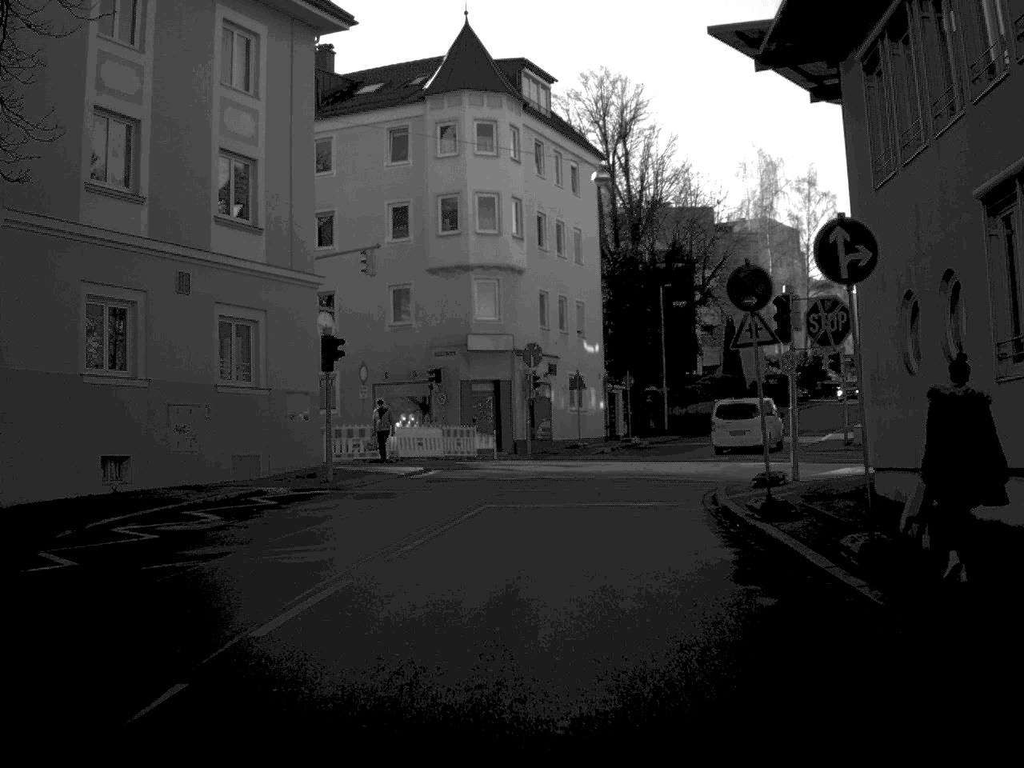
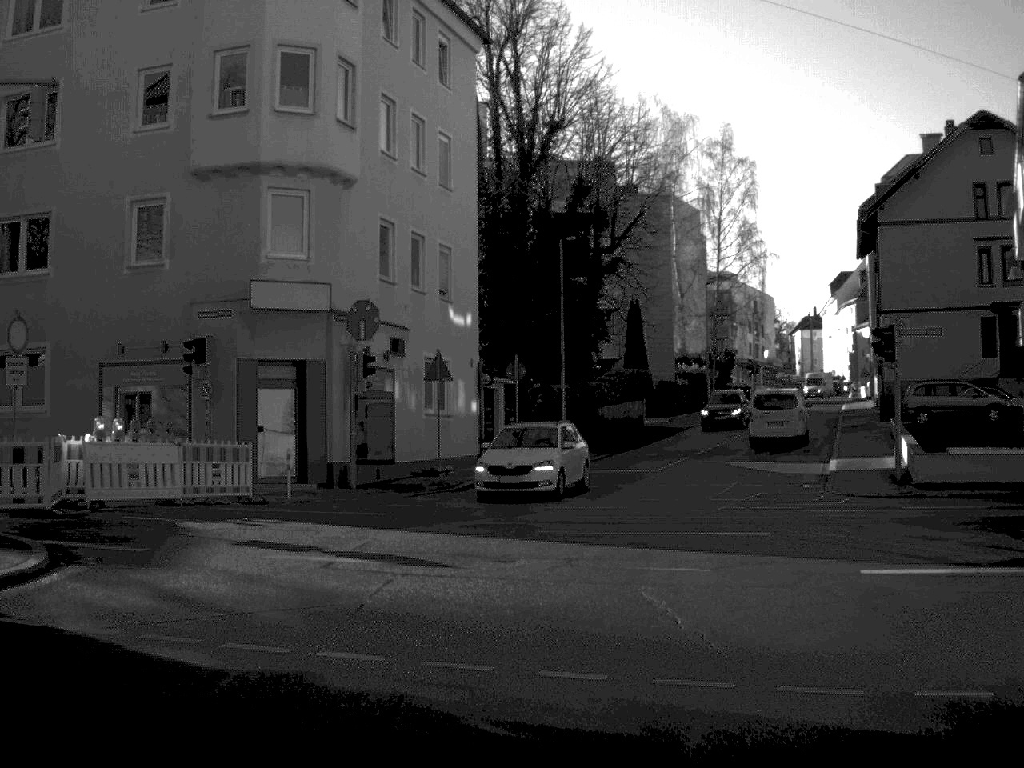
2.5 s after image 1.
(+0.7, +18.9) m; +6°
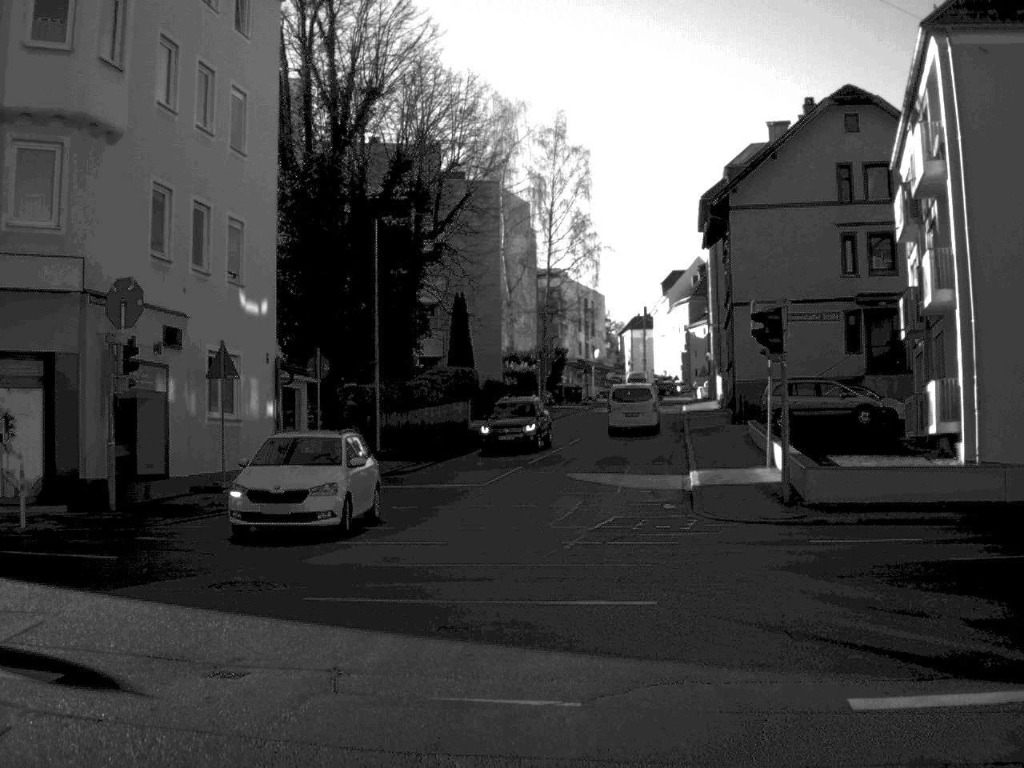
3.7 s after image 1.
(+0.3, +5.2) m; +8°
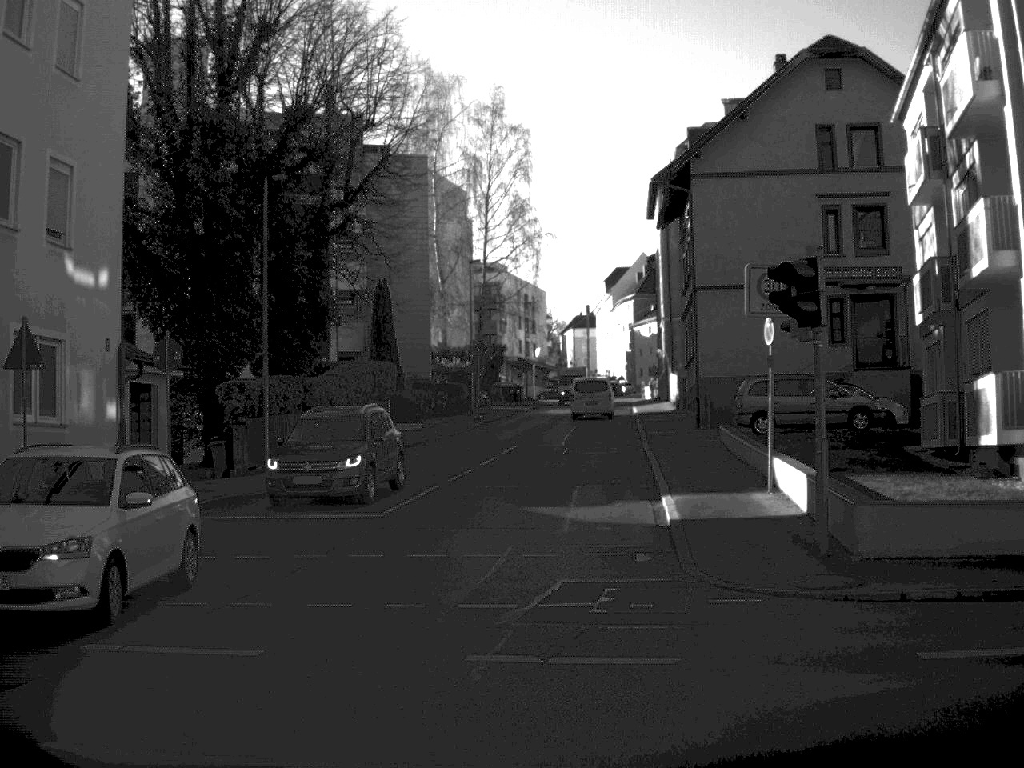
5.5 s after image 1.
(+0.3, +7.4) m; +2°
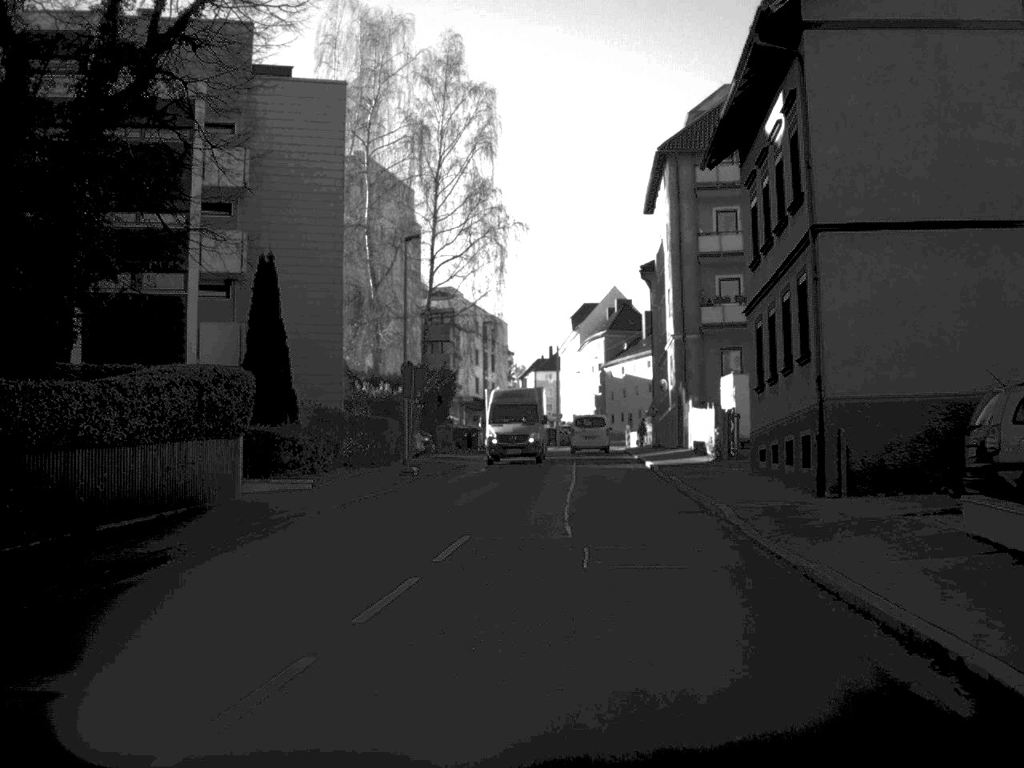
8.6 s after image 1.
(-0.1, +20.7) m; +2°
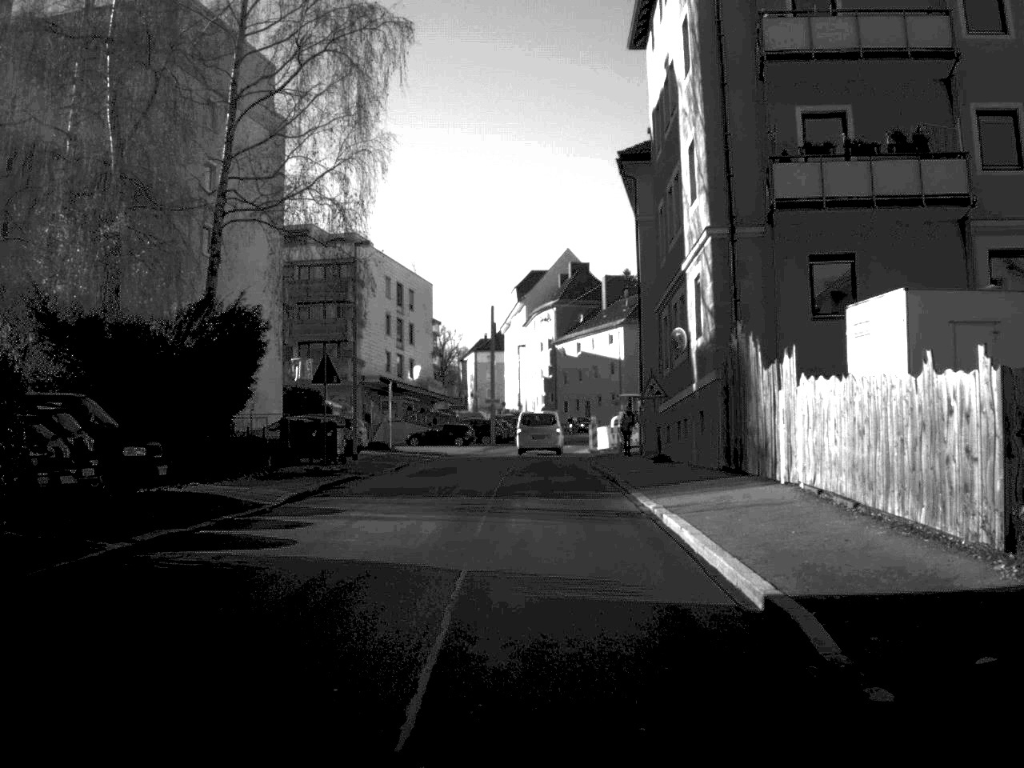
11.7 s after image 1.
(+1.5, +30.2) m; +2°
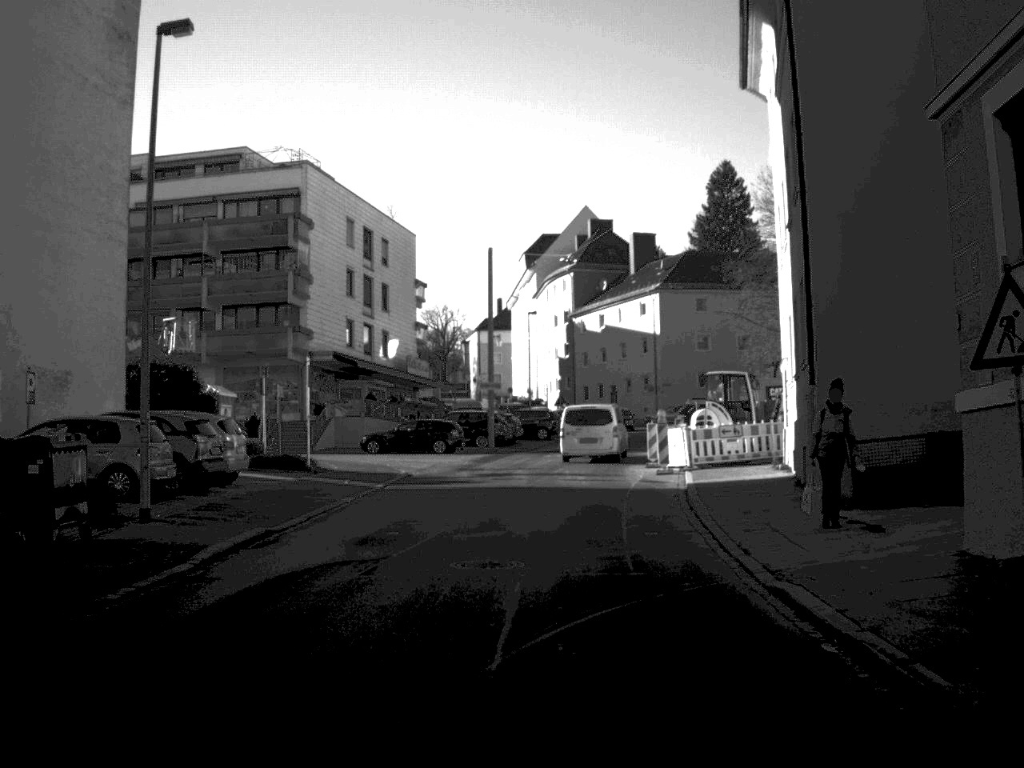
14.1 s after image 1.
(-0.2, +25.0) m; 0°
